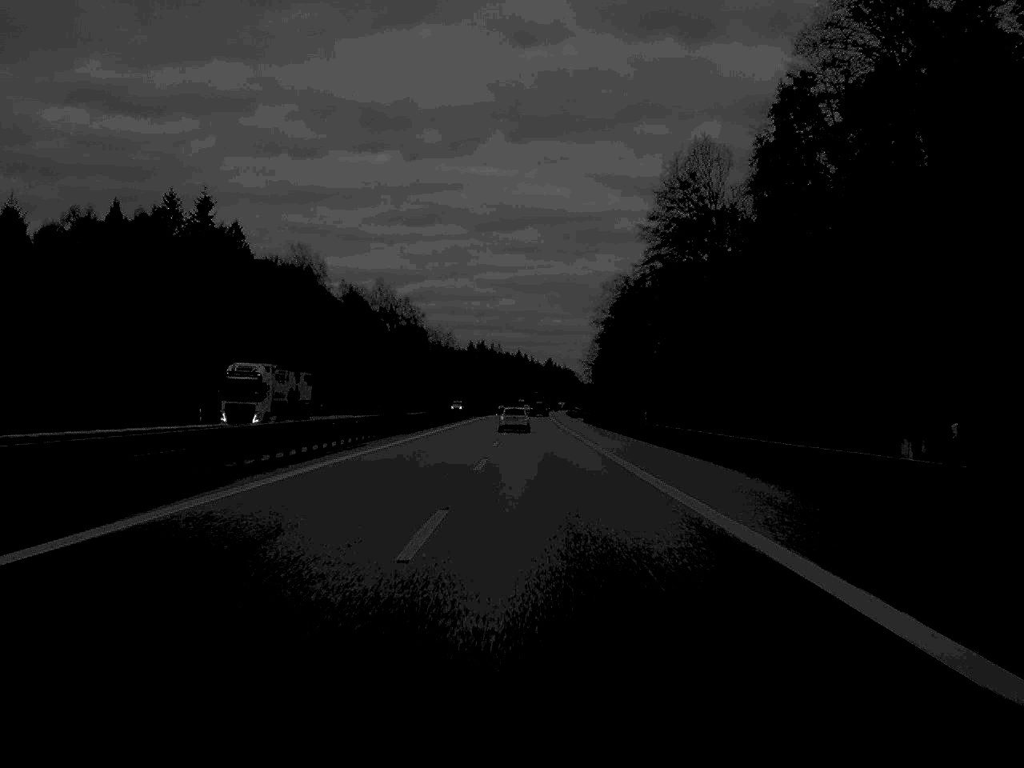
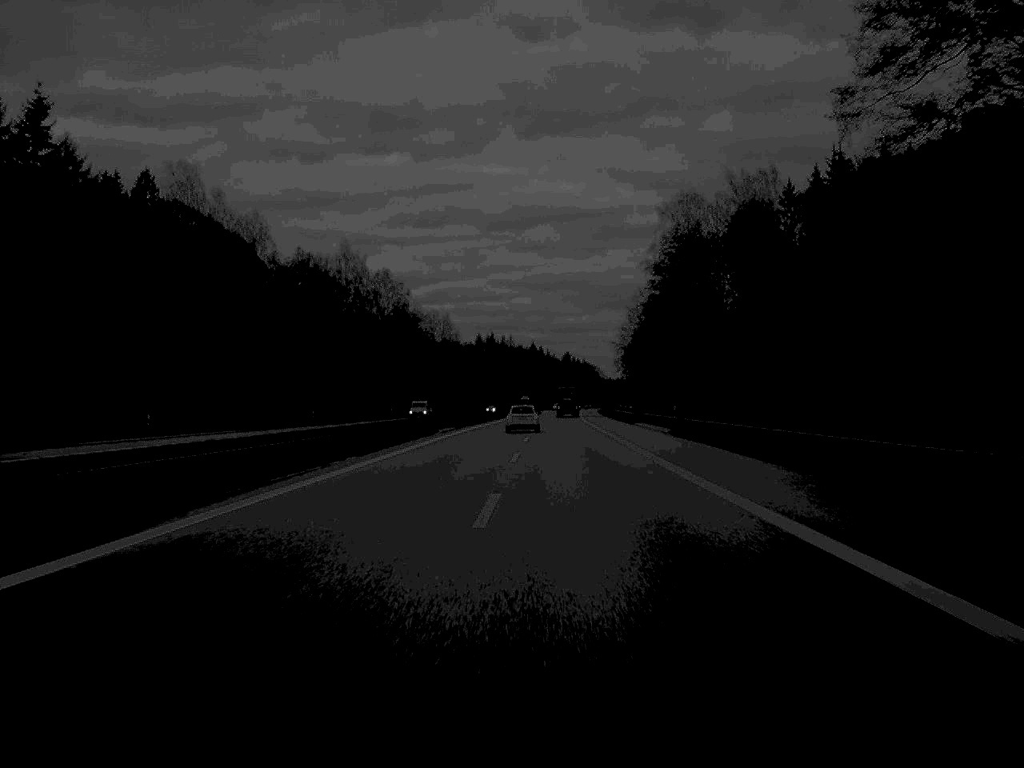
(-0.4, +68.1) m; -1°
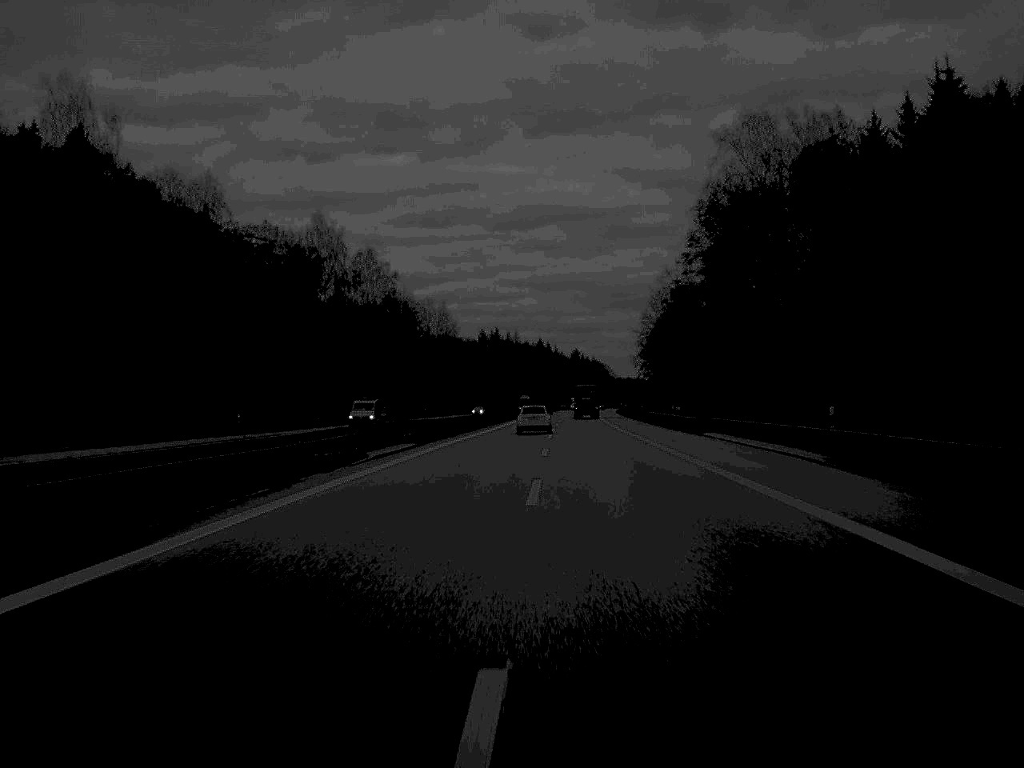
(-0.1, +31.8) m; 0°
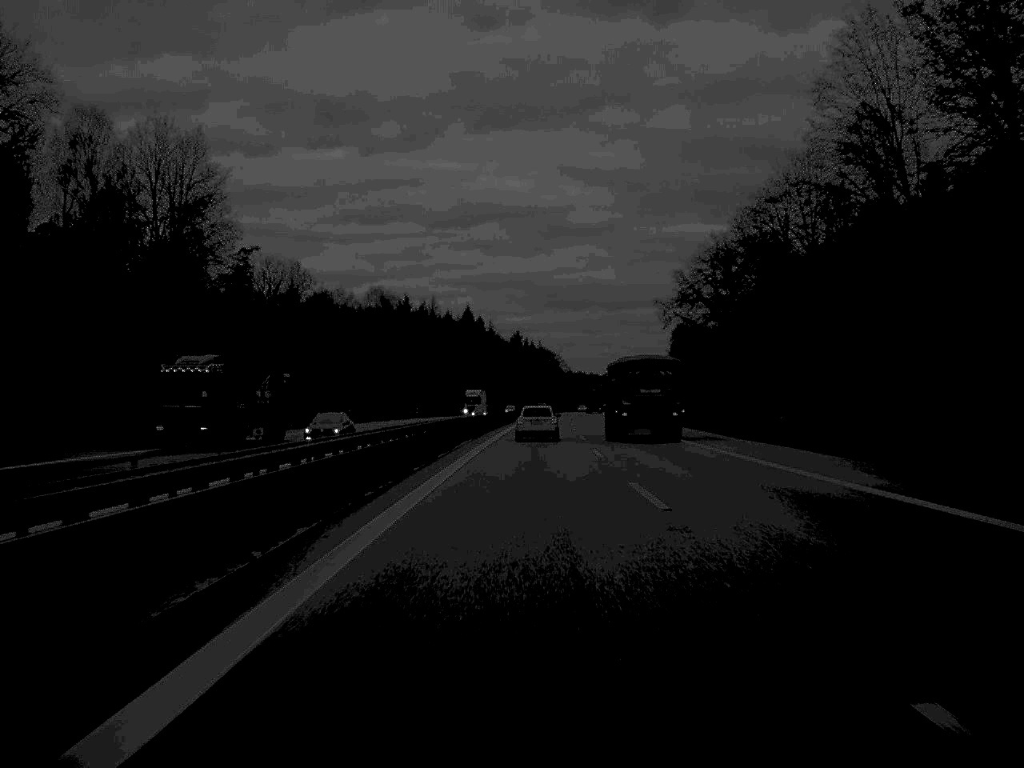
(+3.5, +162.6) m; +3°
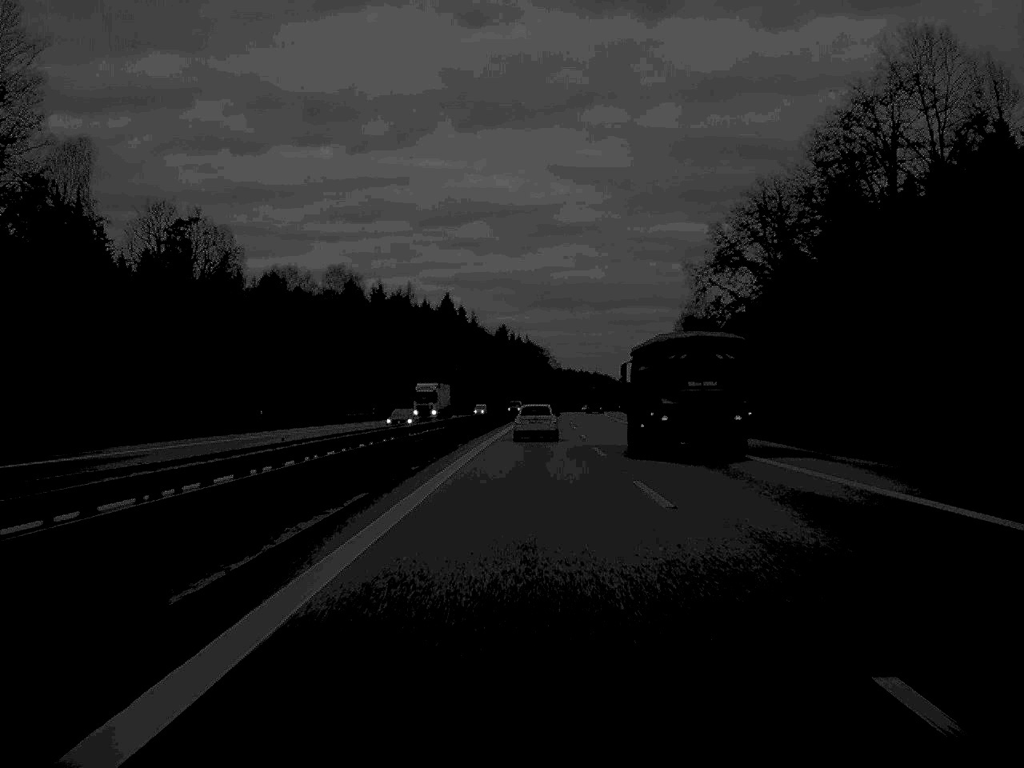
(+0.2, +35.1) m; +1°
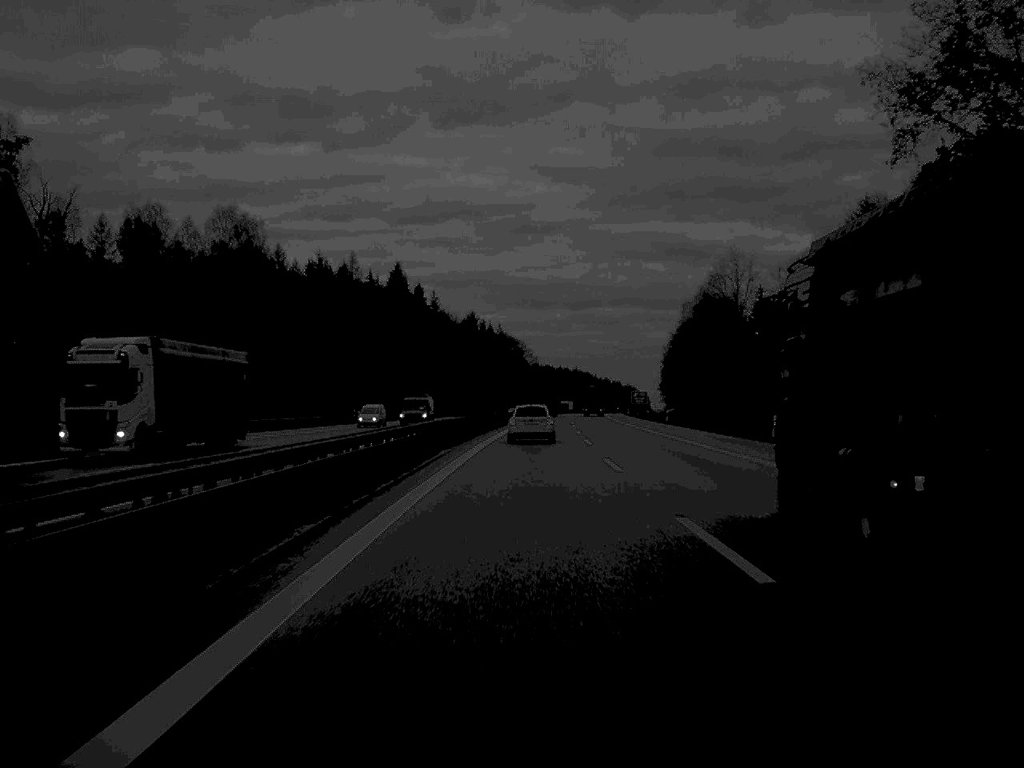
(+0.6, +60.9) m; +1°
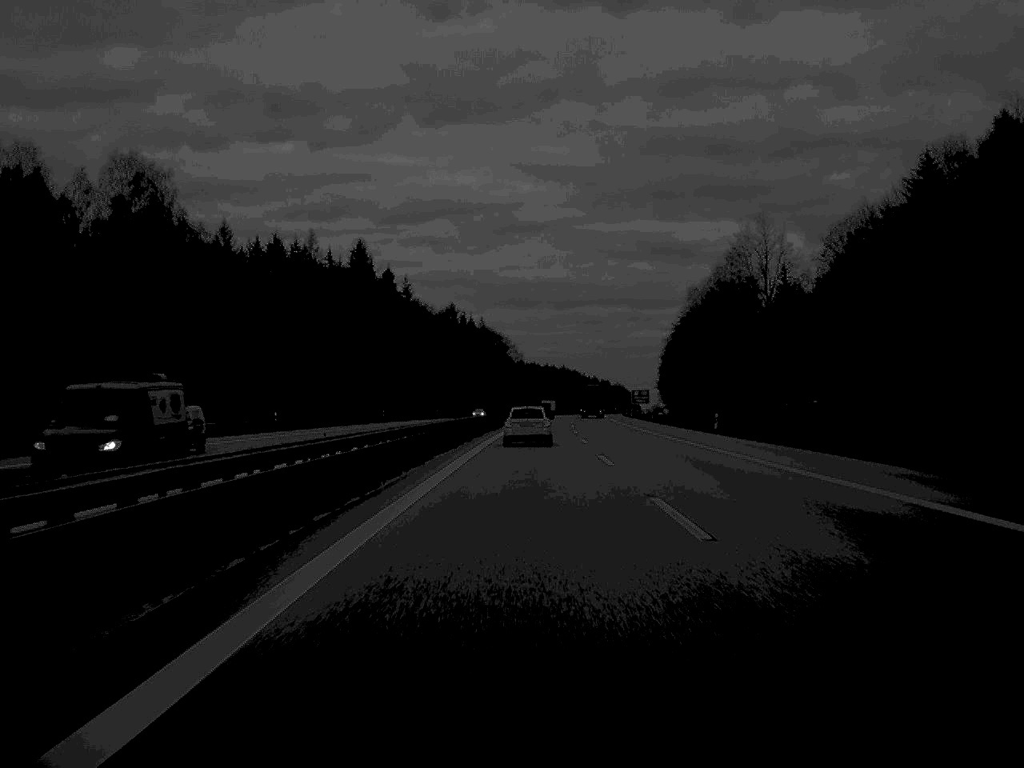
(+0.2, +33.1) m; +1°
